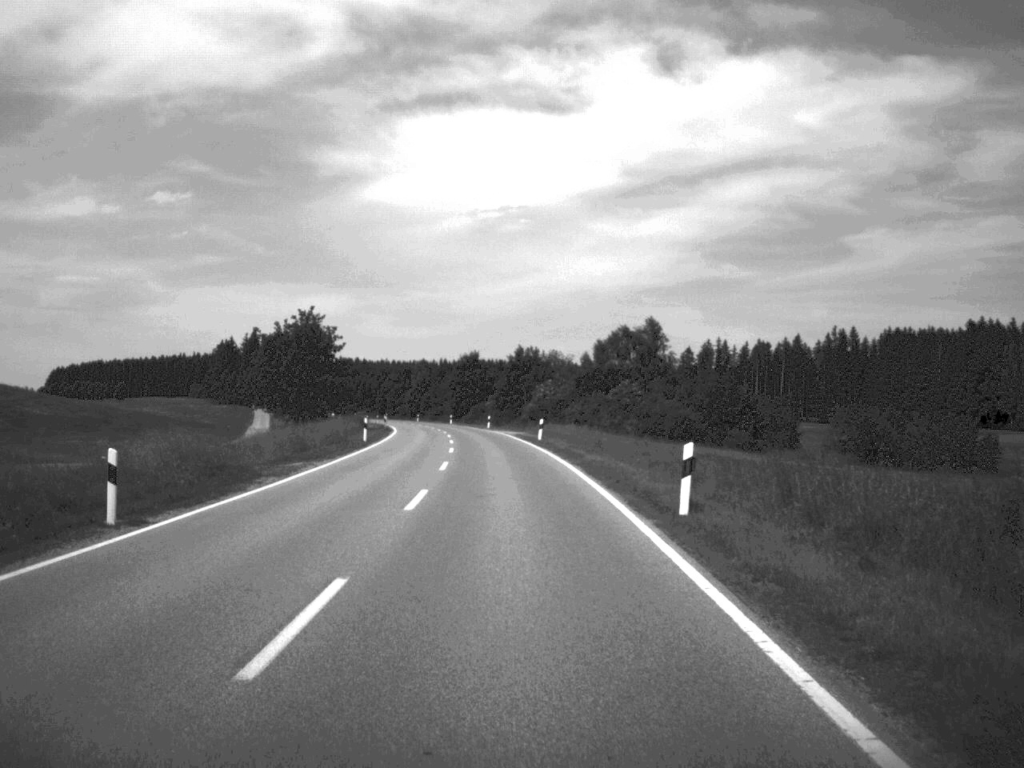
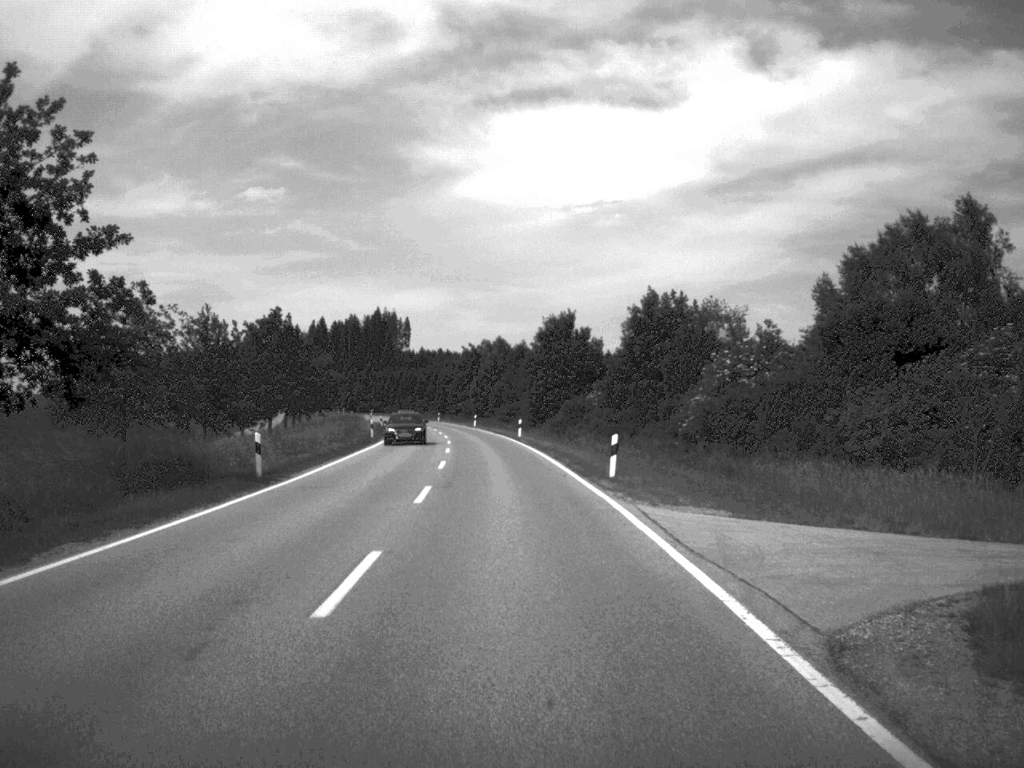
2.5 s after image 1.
(-2.6, +67.8) m; -4°
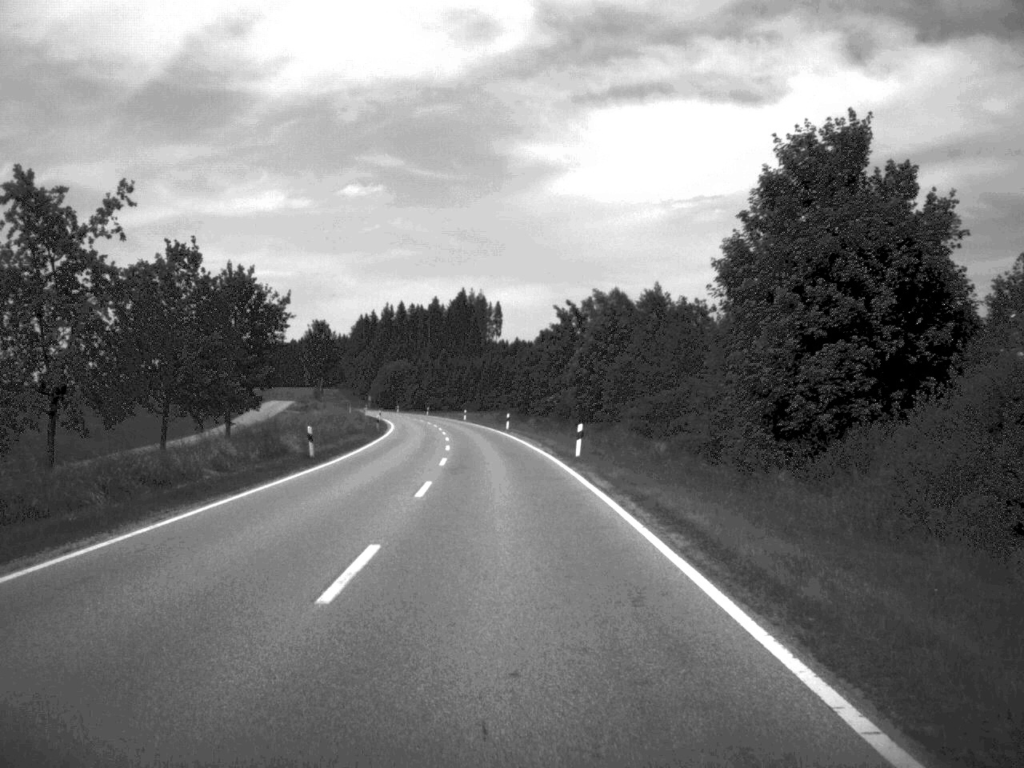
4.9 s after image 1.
(-2.8, +69.6) m; -5°
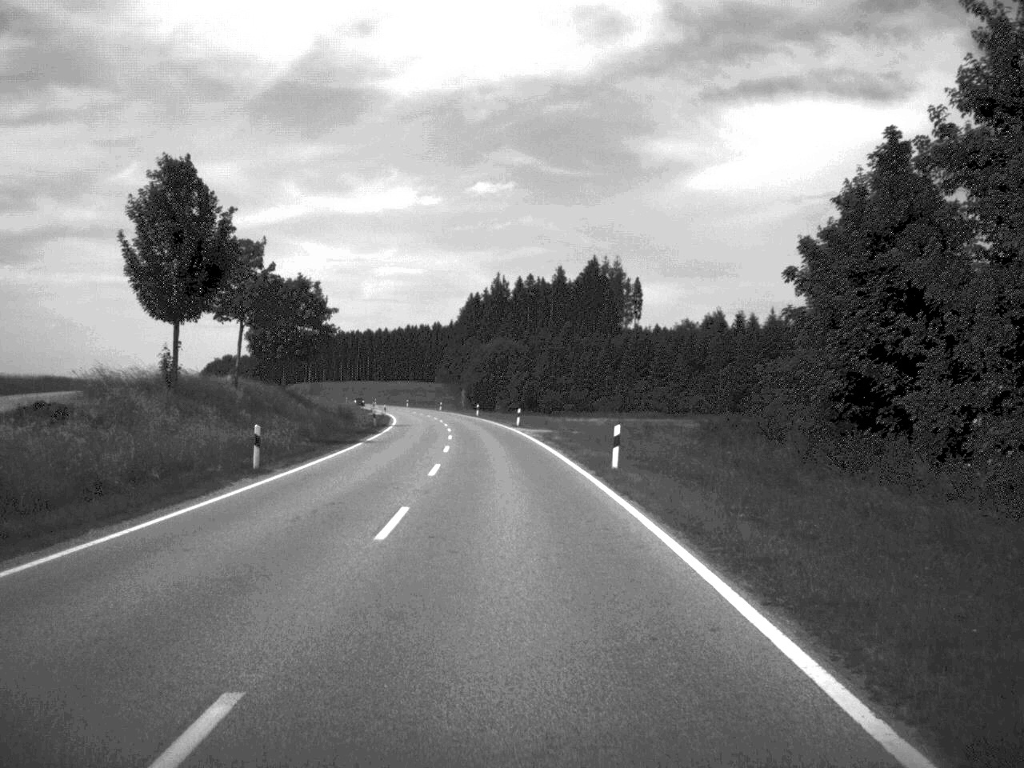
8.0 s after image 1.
(-4.6, +88.7) m; -6°
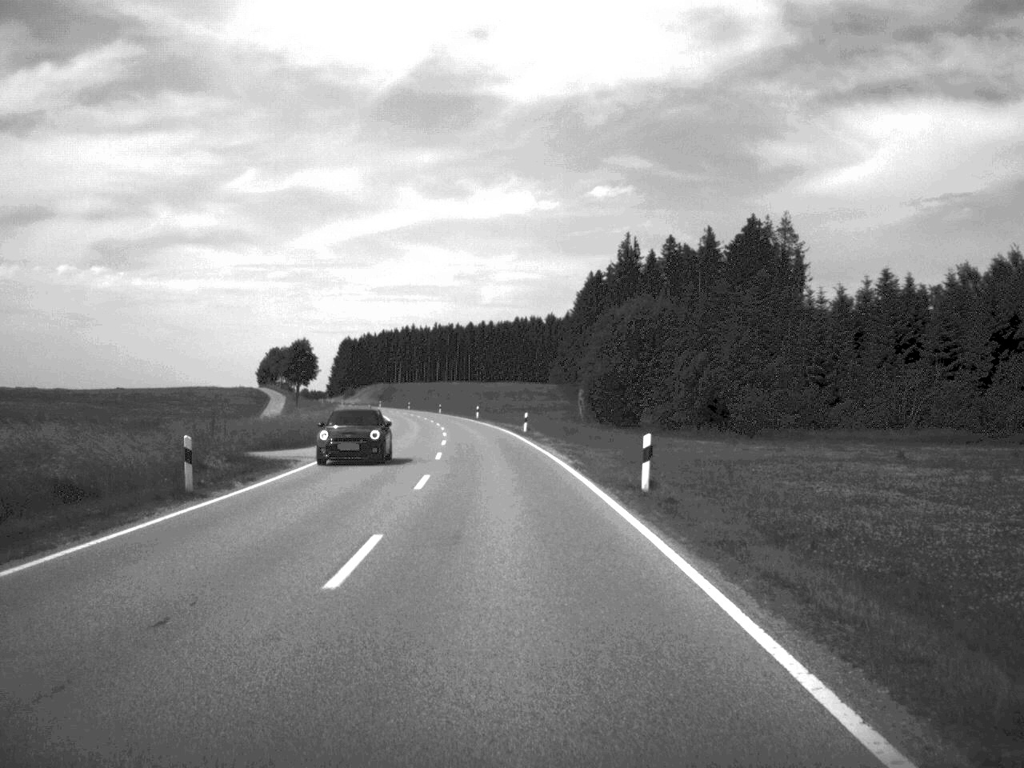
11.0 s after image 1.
(-4.0, +84.7) m; -5°
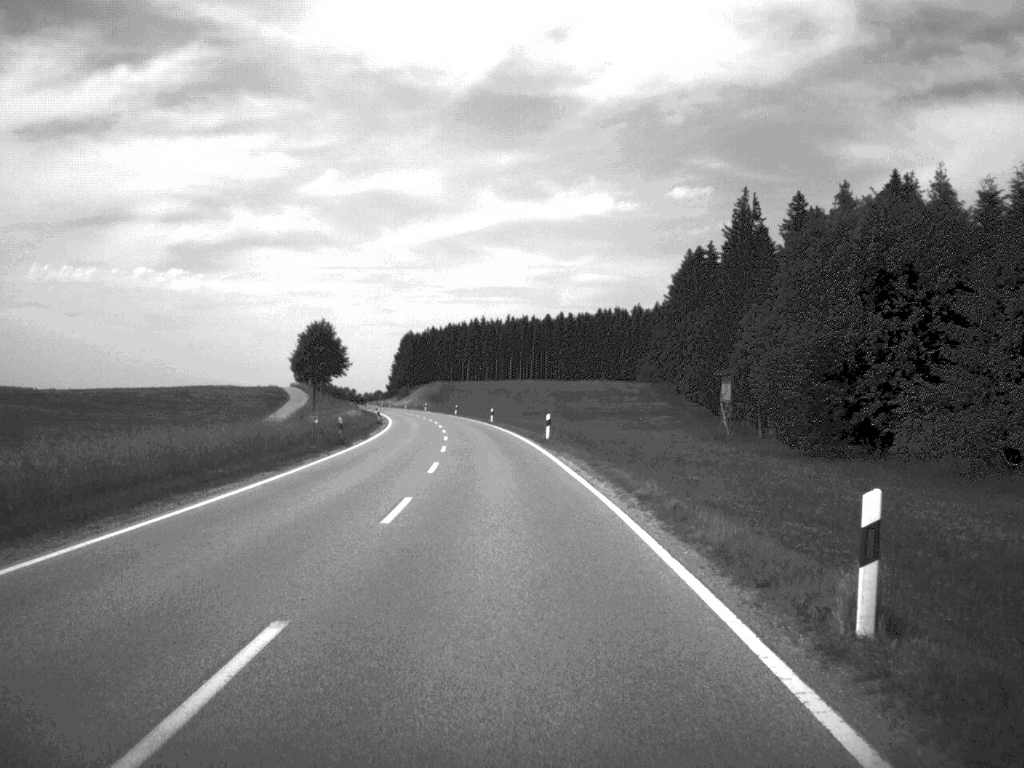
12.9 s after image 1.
(-1.6, +52.8) m; -4°
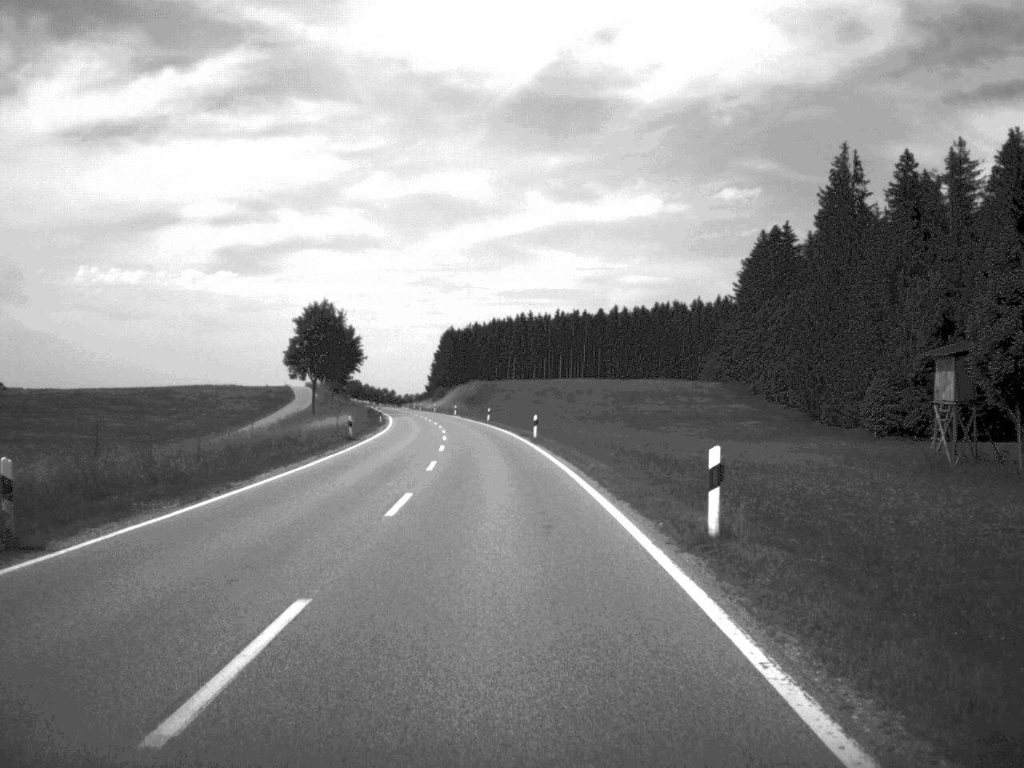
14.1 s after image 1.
(-0.7, +33.9) m; -2°
